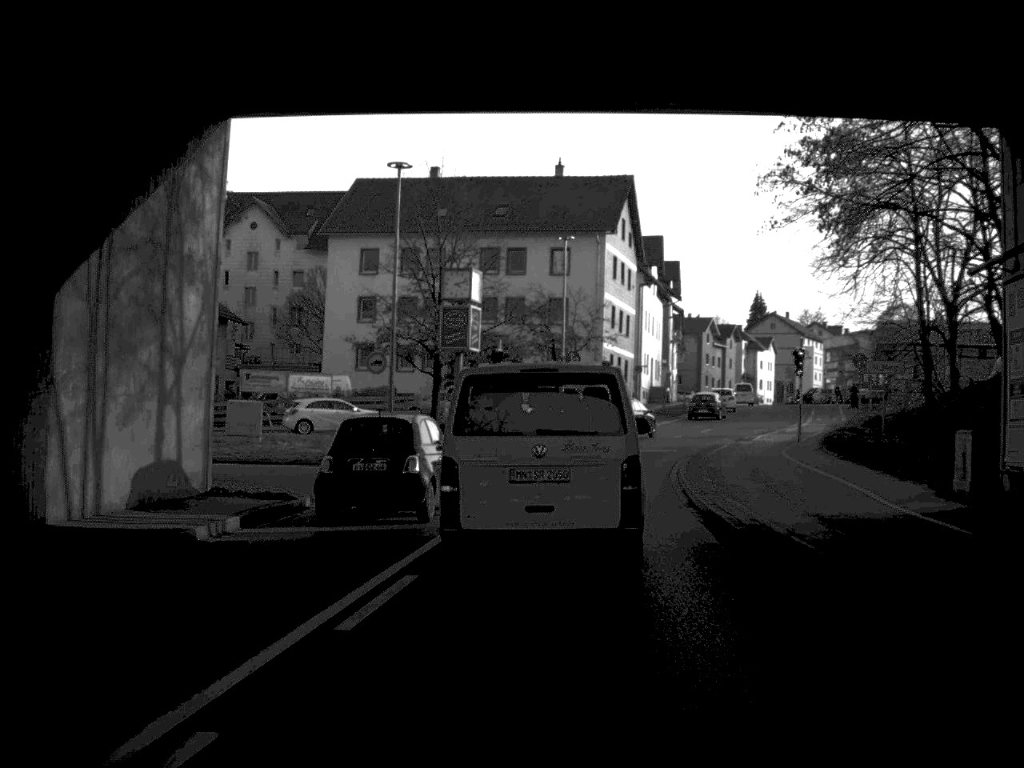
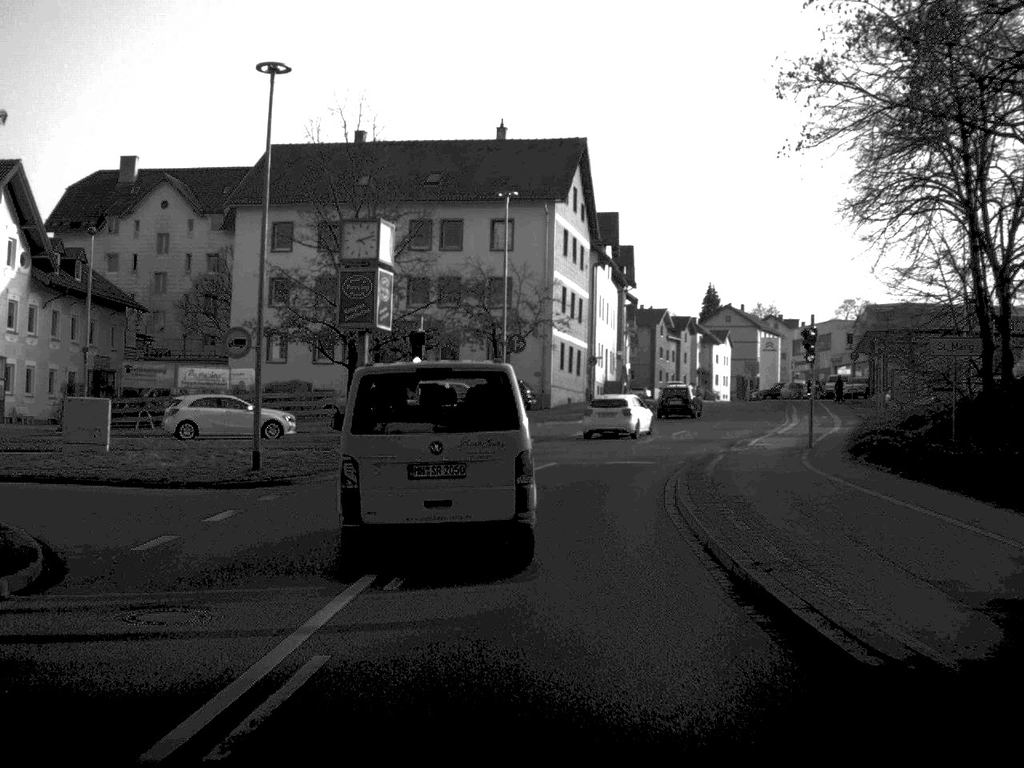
(+0.3, +9.9) m; +2°
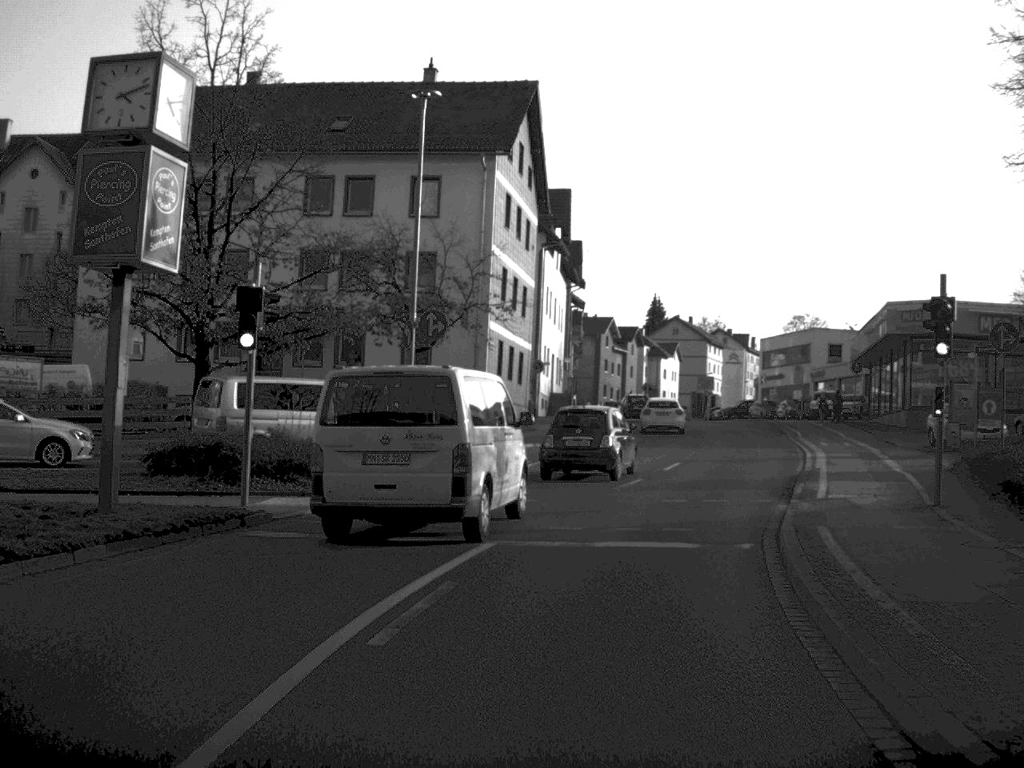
(+0.2, +14.6) m; +3°
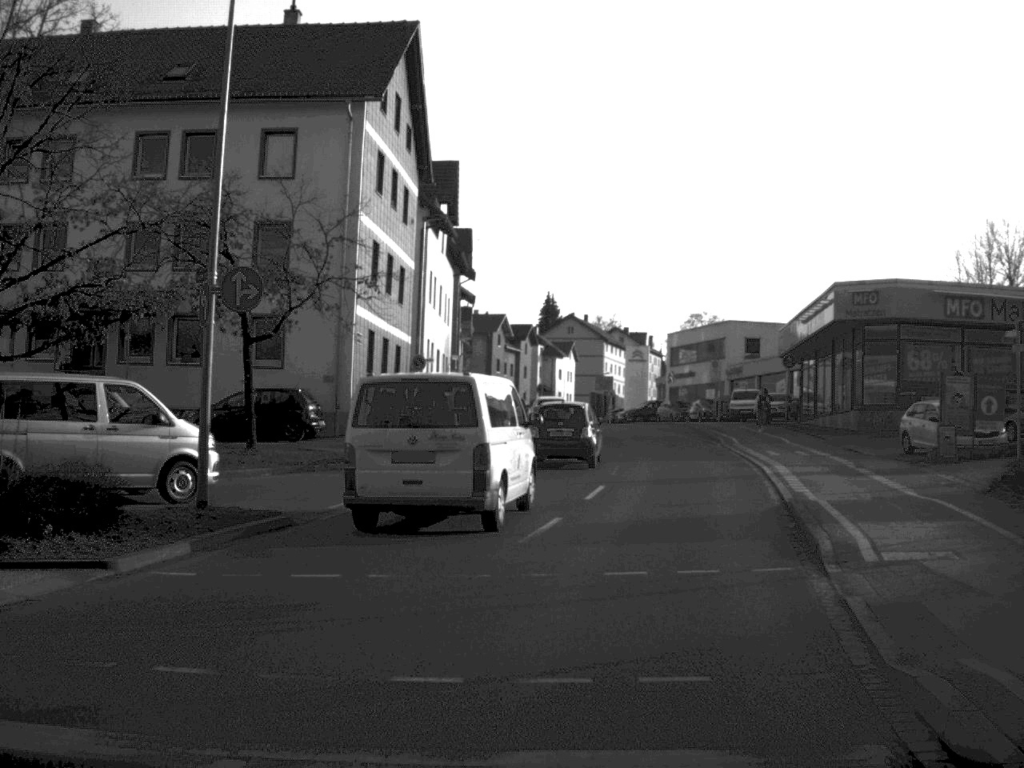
(+0.3, +8.7) m; +5°
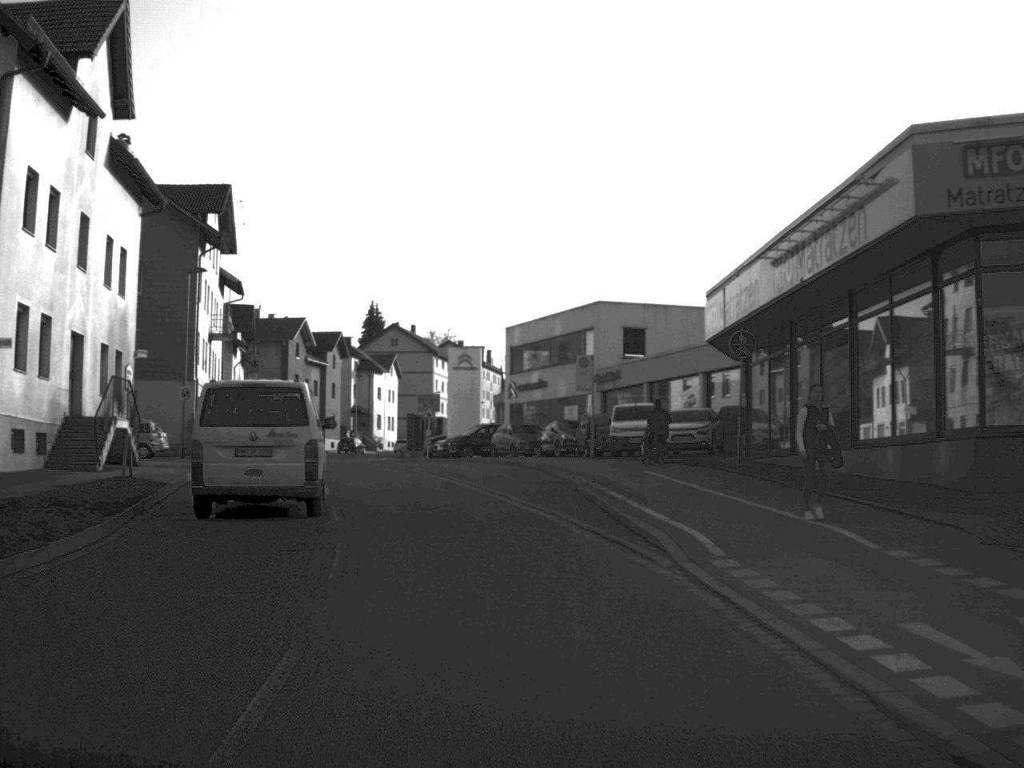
(+2.9, +27.5) m; +7°
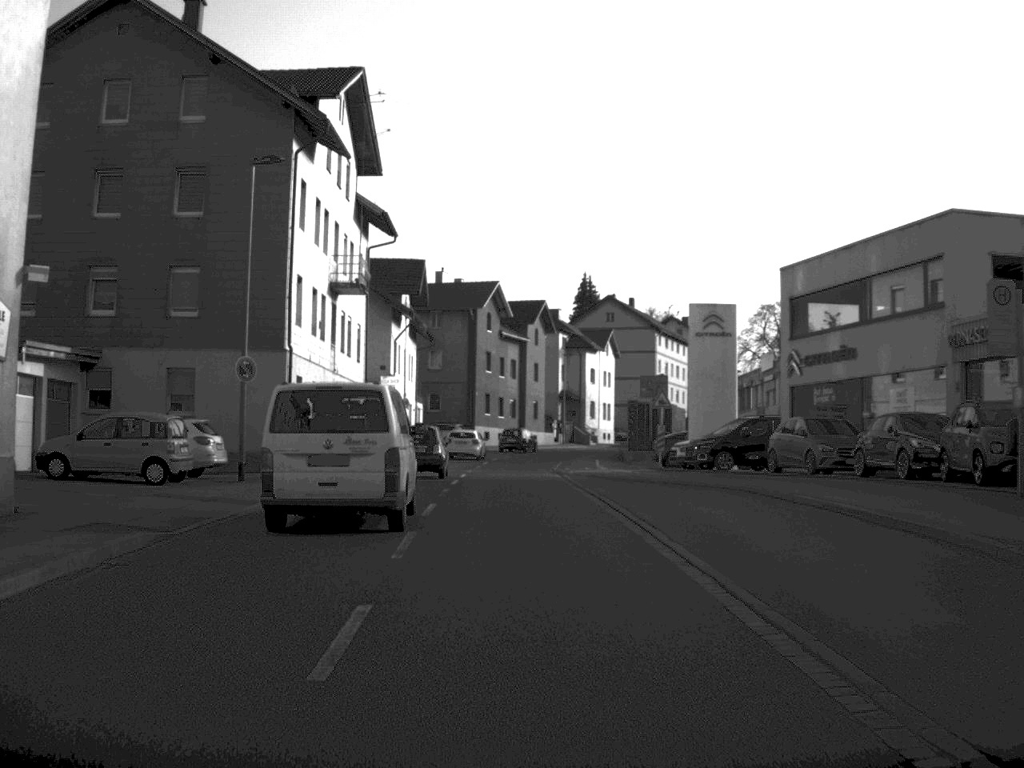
(-2.0, +22.1) m; -10°
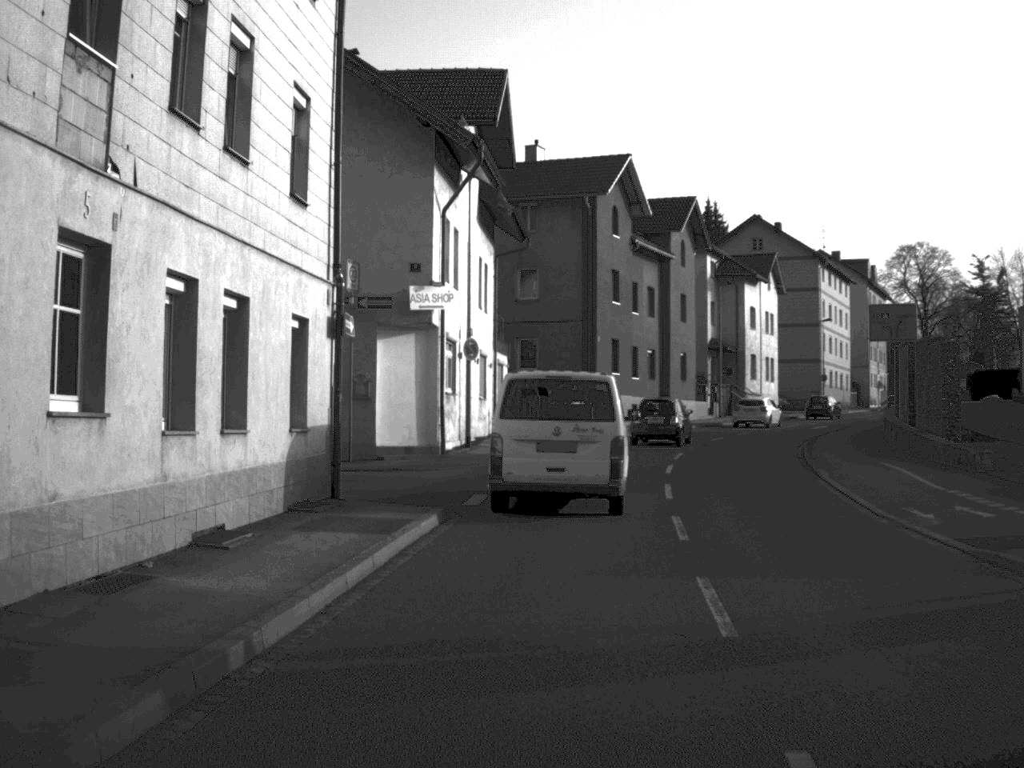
(-2.5, +35.0) m; -4°
